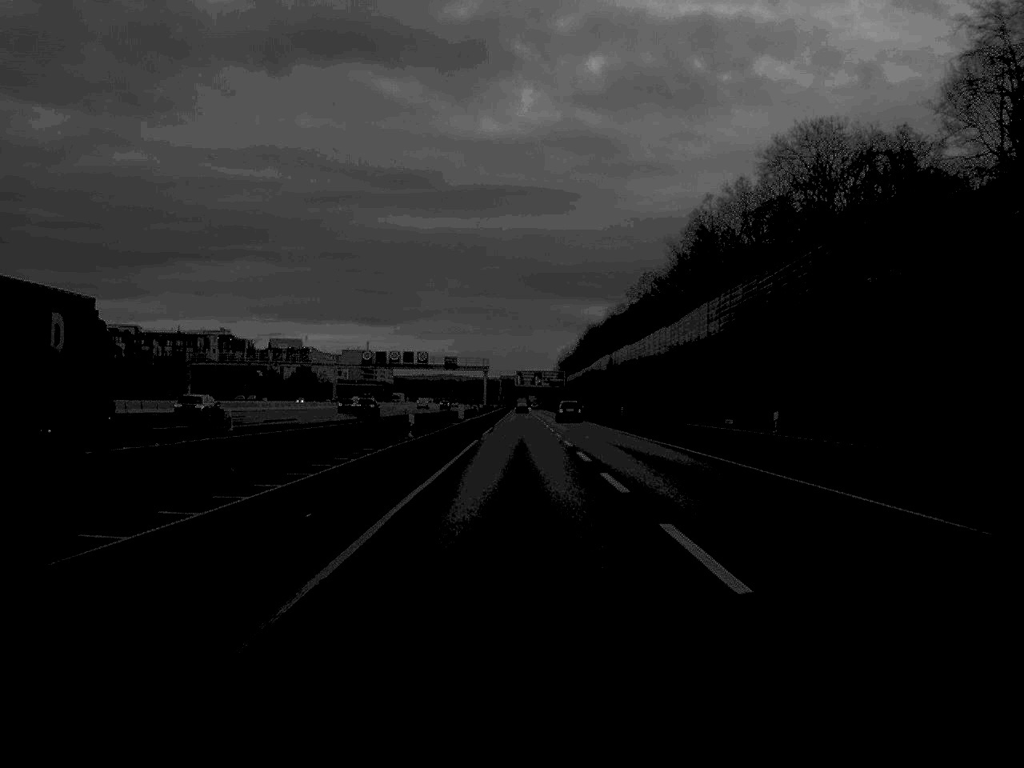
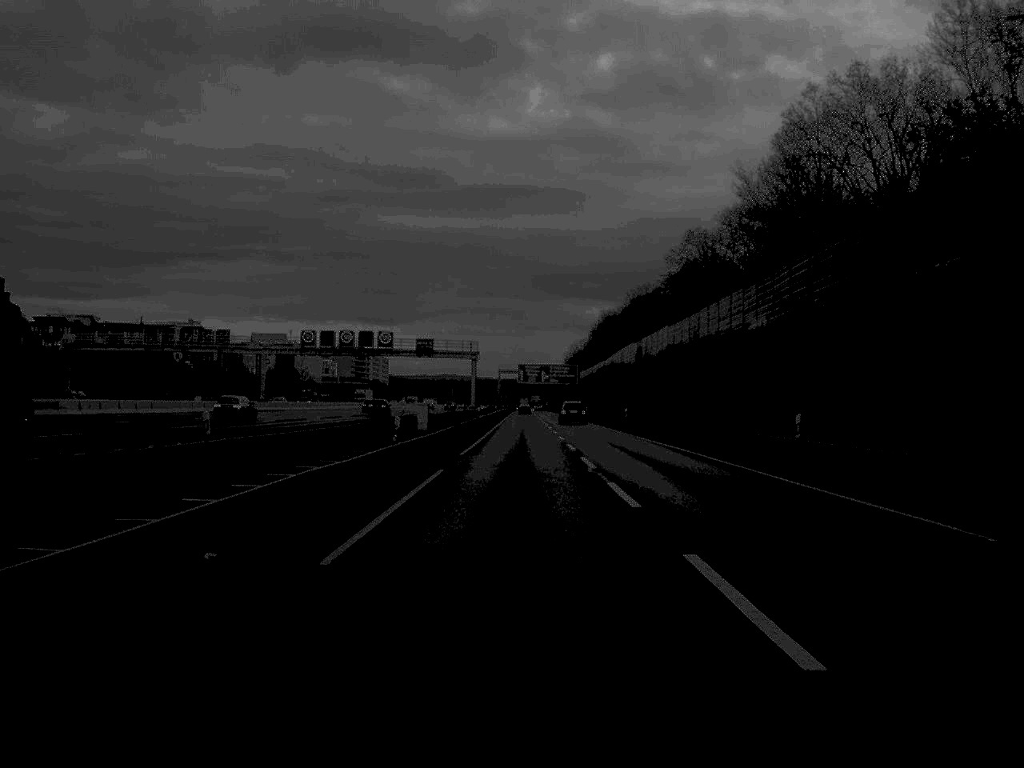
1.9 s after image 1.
(-0.1, +50.6) m; 0°
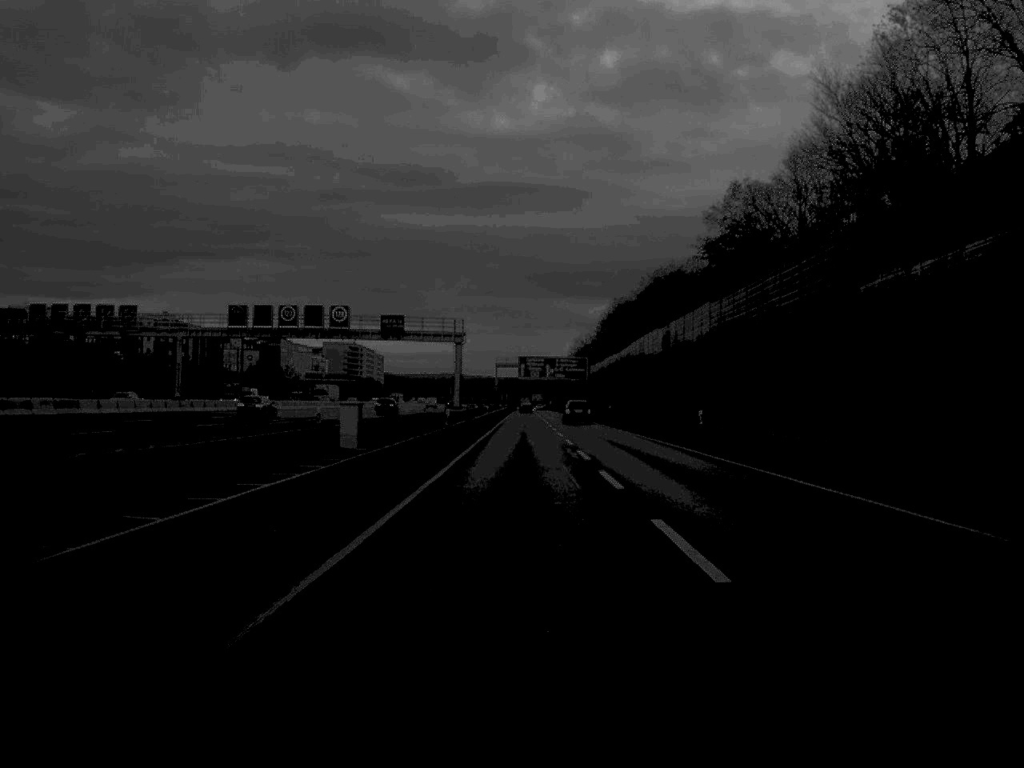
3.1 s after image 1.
(0.0, +32.0) m; 0°
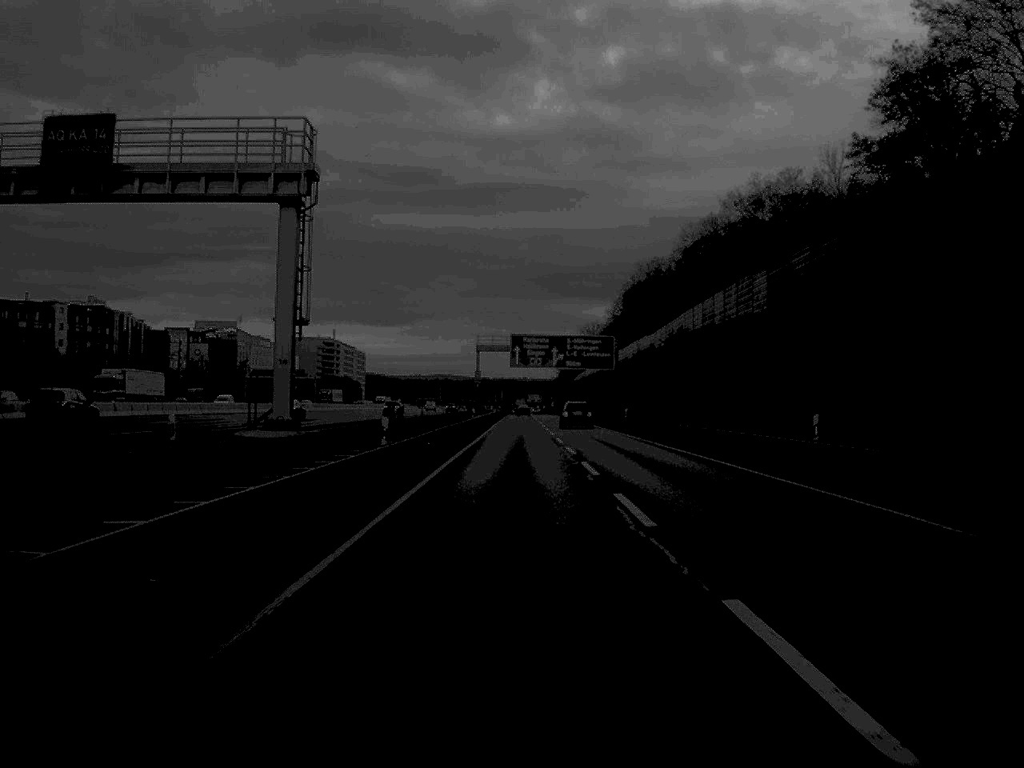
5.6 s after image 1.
(+0.1, +66.2) m; 0°
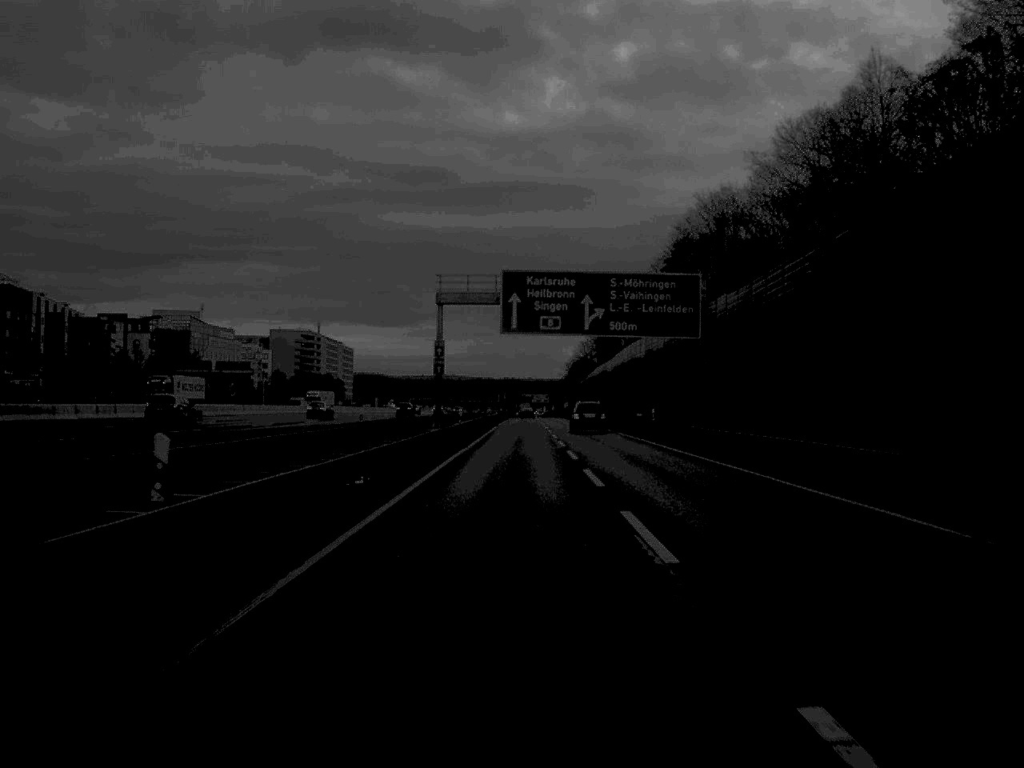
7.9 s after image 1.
(0.0, +63.2) m; 0°
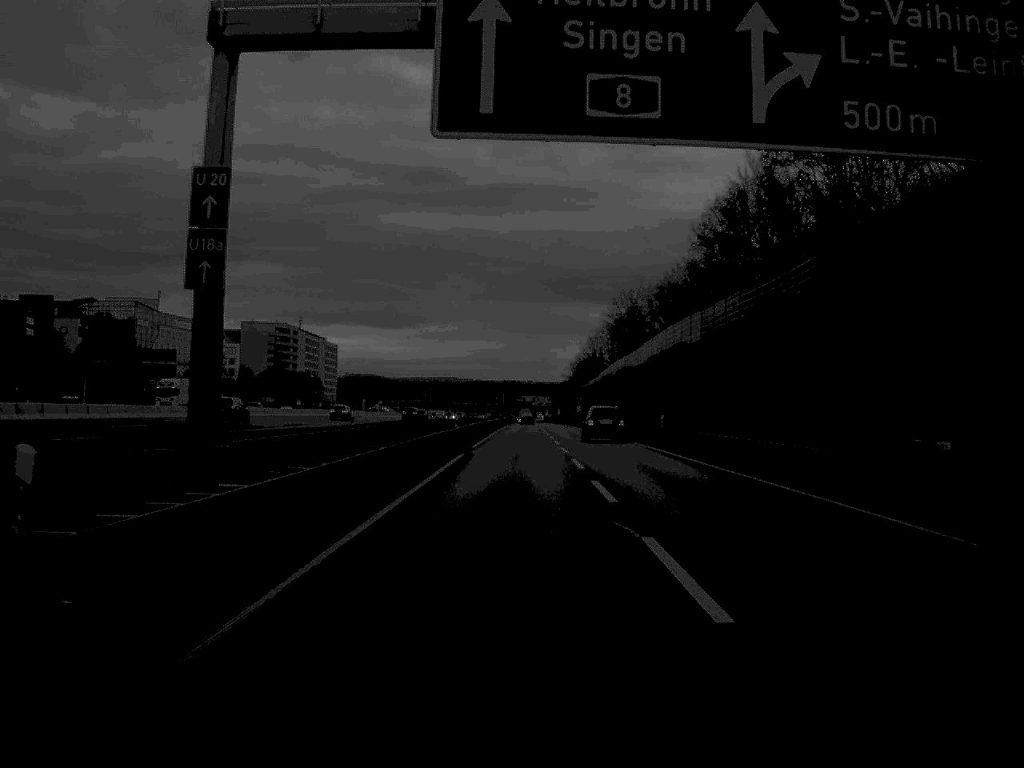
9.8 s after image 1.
(0.0, +50.8) m; 0°
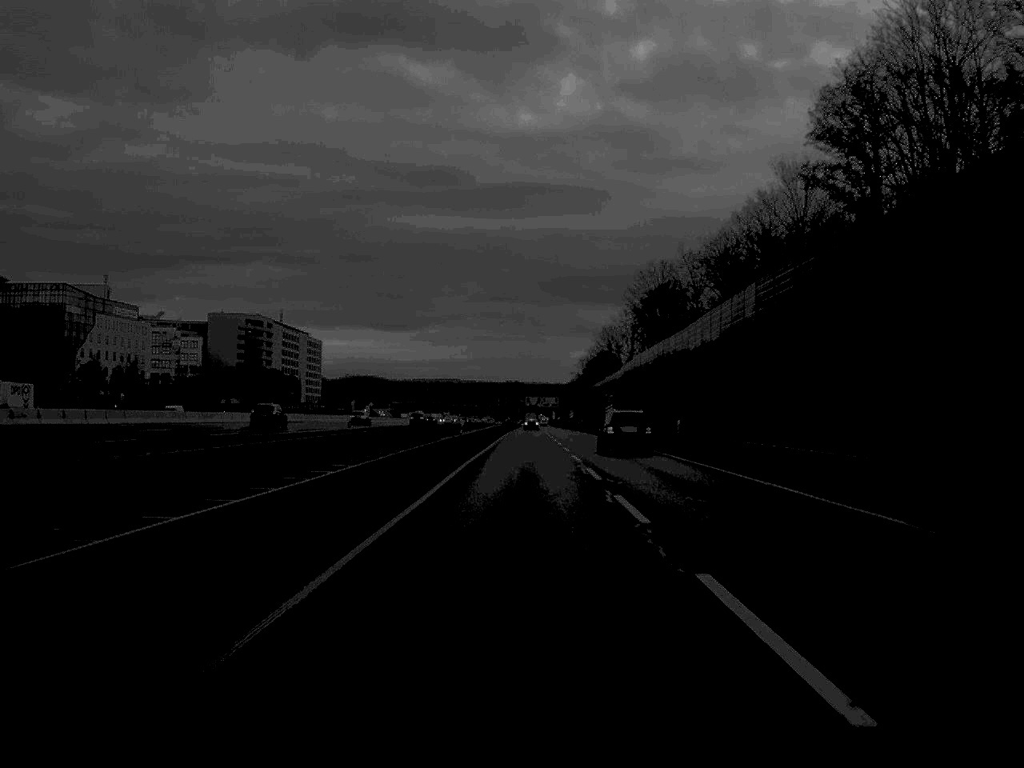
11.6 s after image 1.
(-0.1, +50.9) m; 0°
